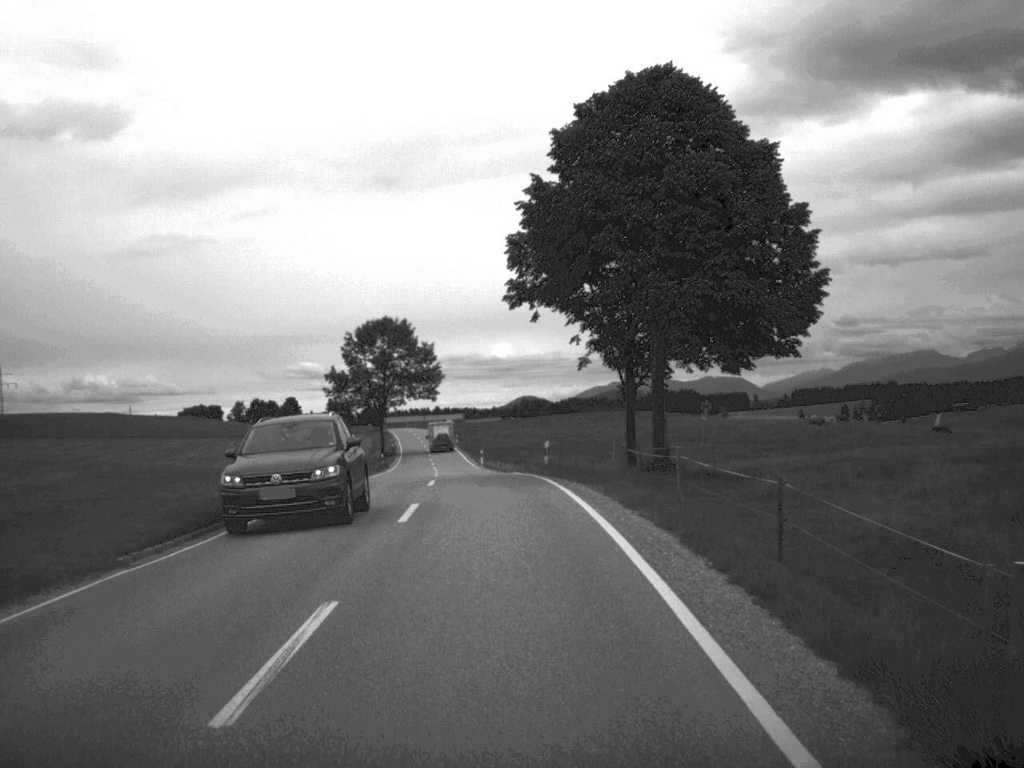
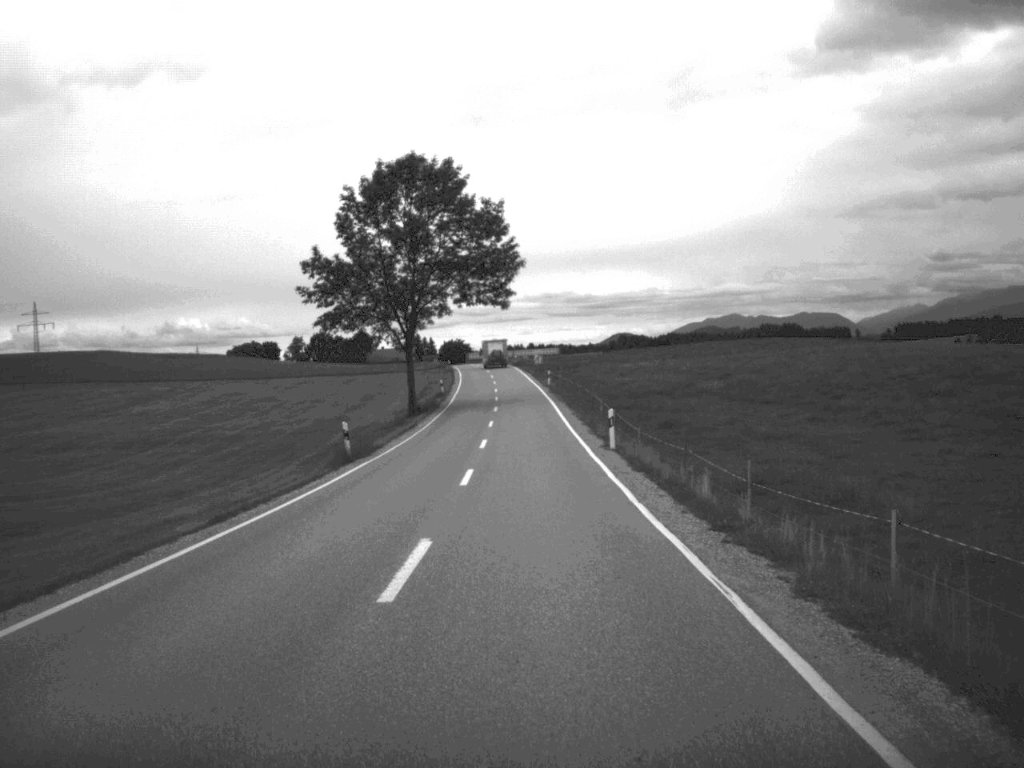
(-2.9, +55.3) m; -4°
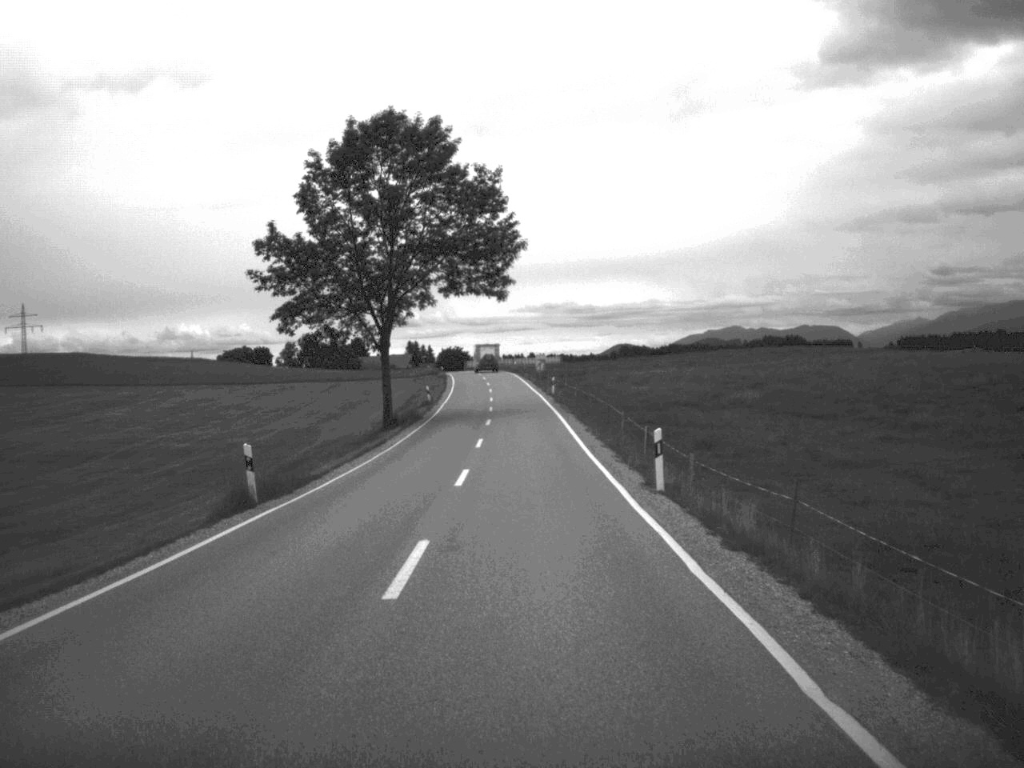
(0.0, +11.7) m; 0°
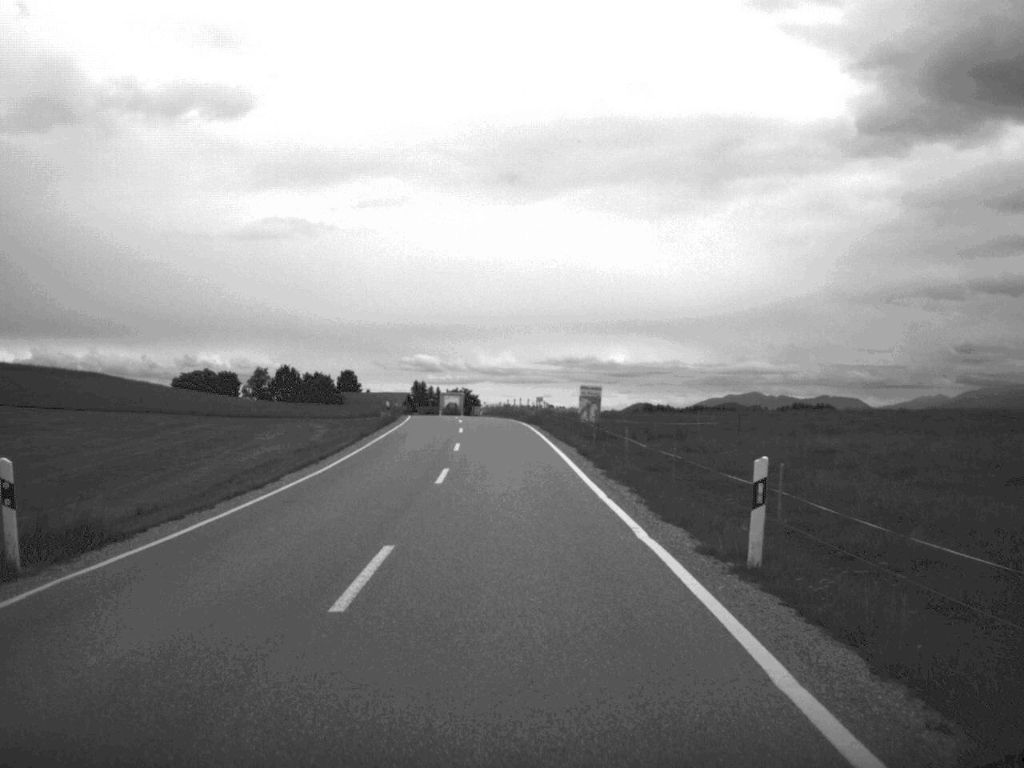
(-0.4, +59.3) m; -1°
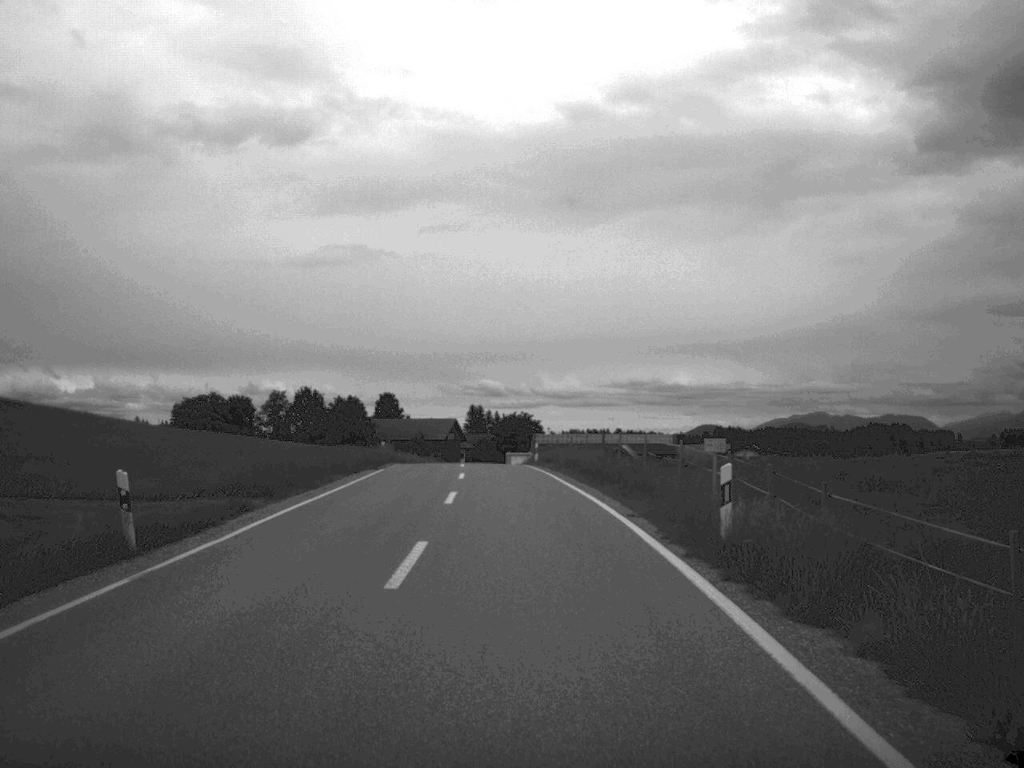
(-1.1, +46.0) m; -3°
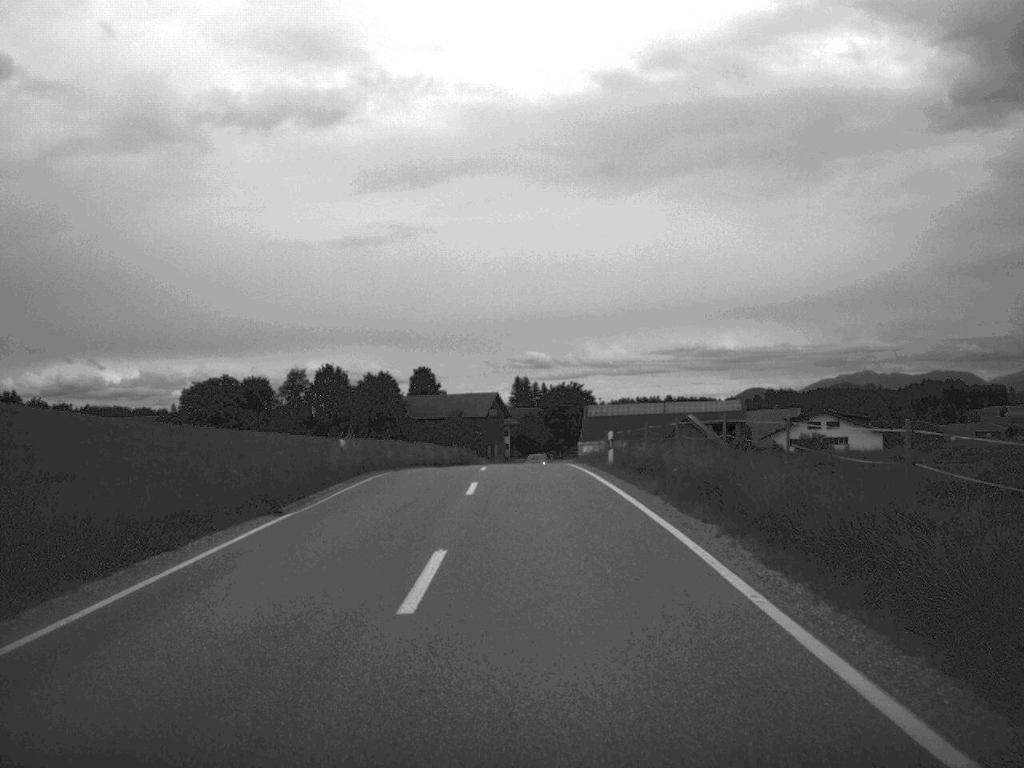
(-0.5, +24.2) m; -2°
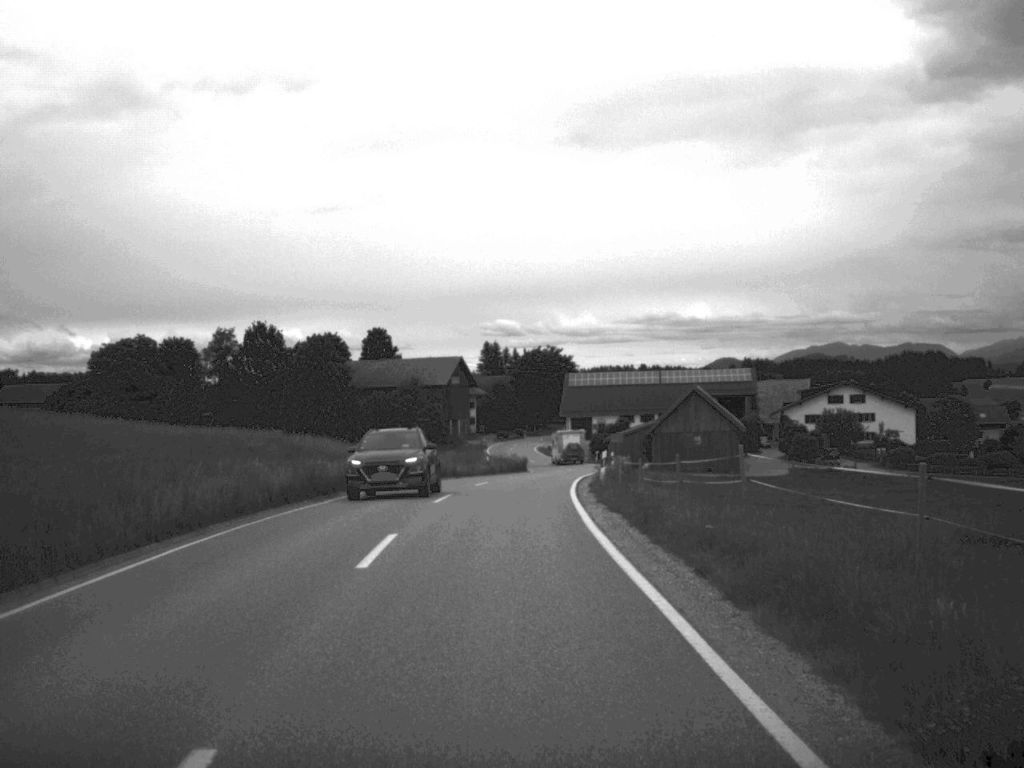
(+0.1, +31.7) m; +1°
